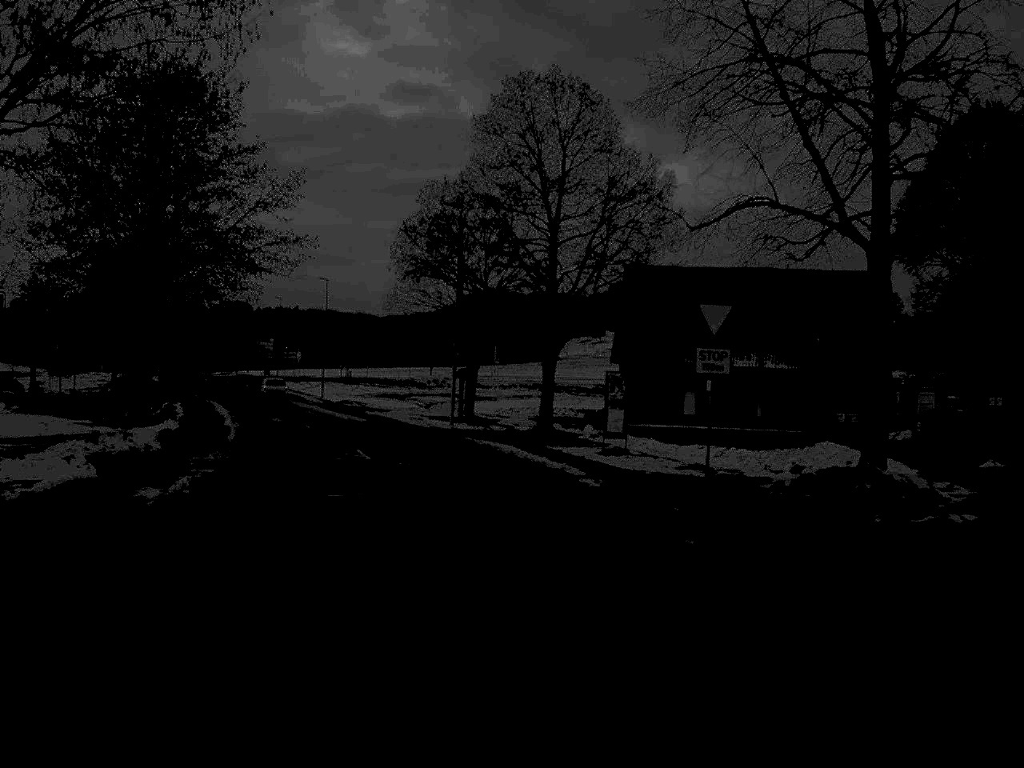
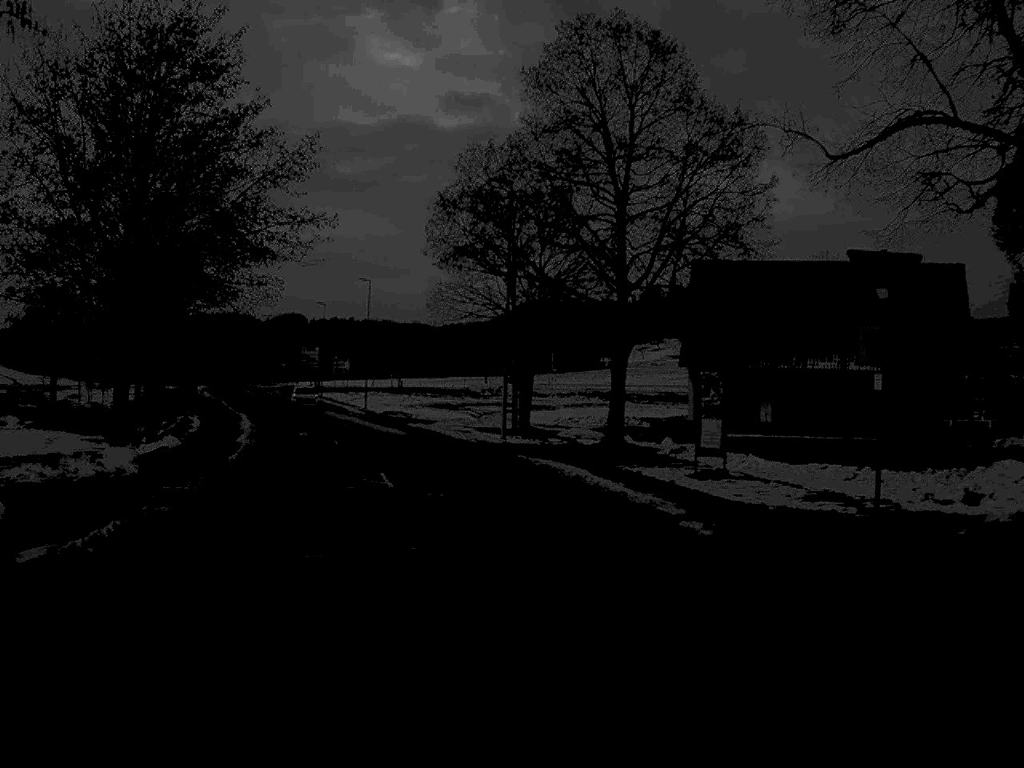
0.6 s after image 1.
(-0.2, +6.9) m; -3°
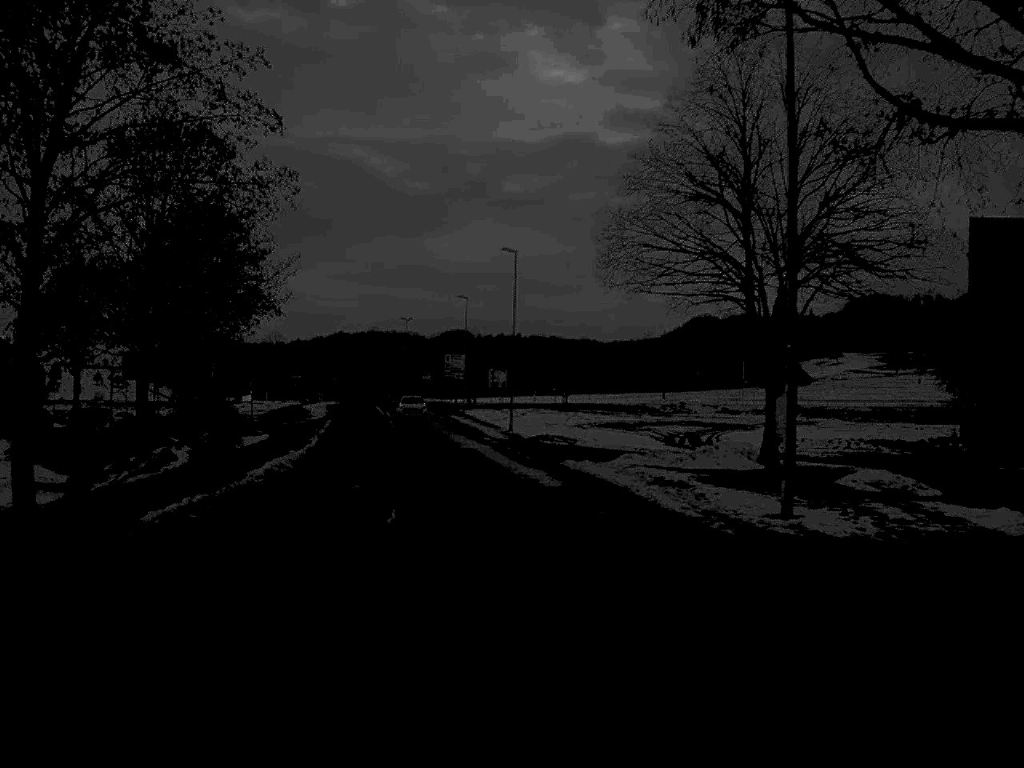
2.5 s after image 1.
(-1.6, +23.4) m; -7°
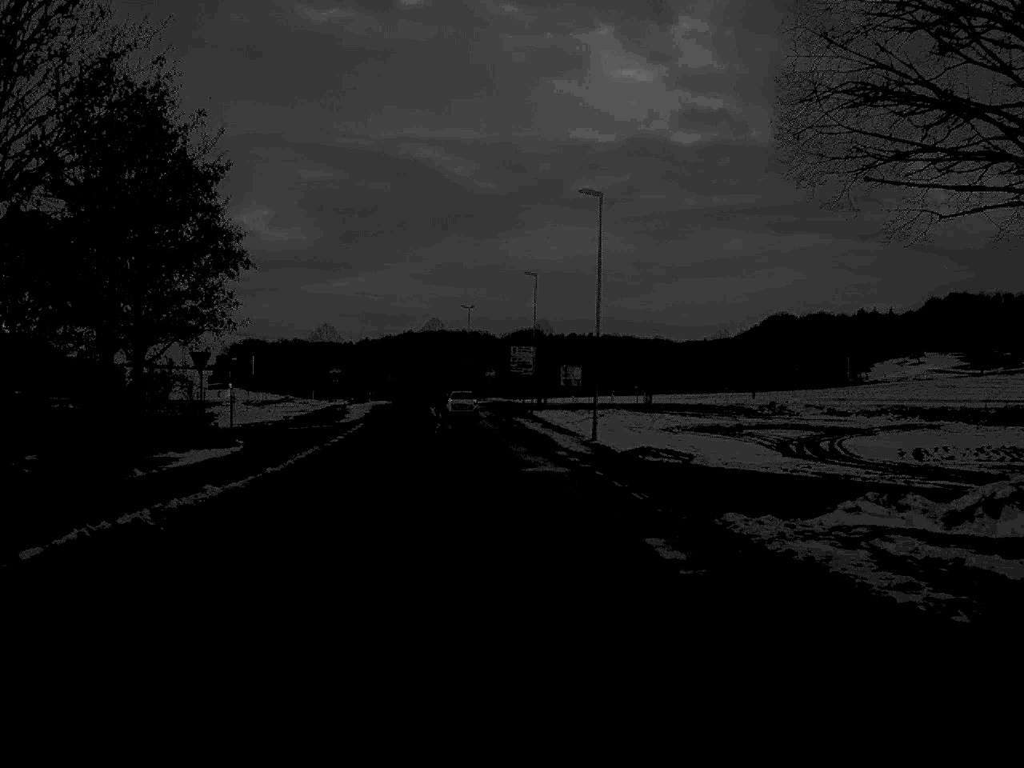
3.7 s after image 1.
(-0.5, +15.6) m; -3°
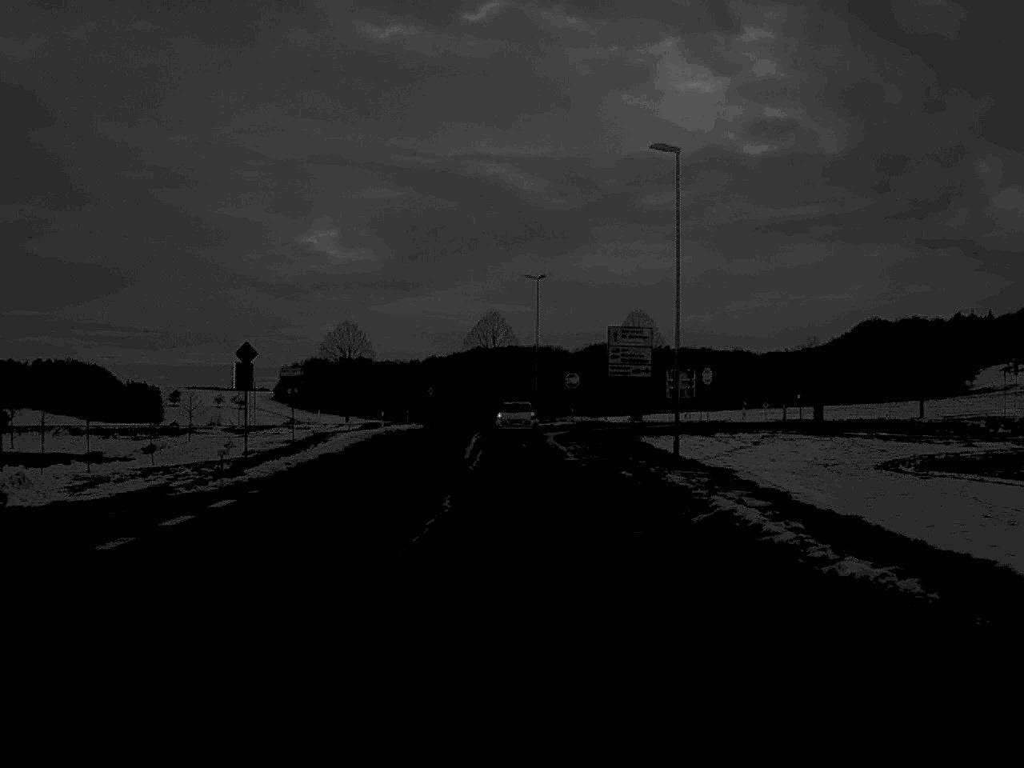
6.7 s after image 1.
(-1.5, +39.5) m; -3°
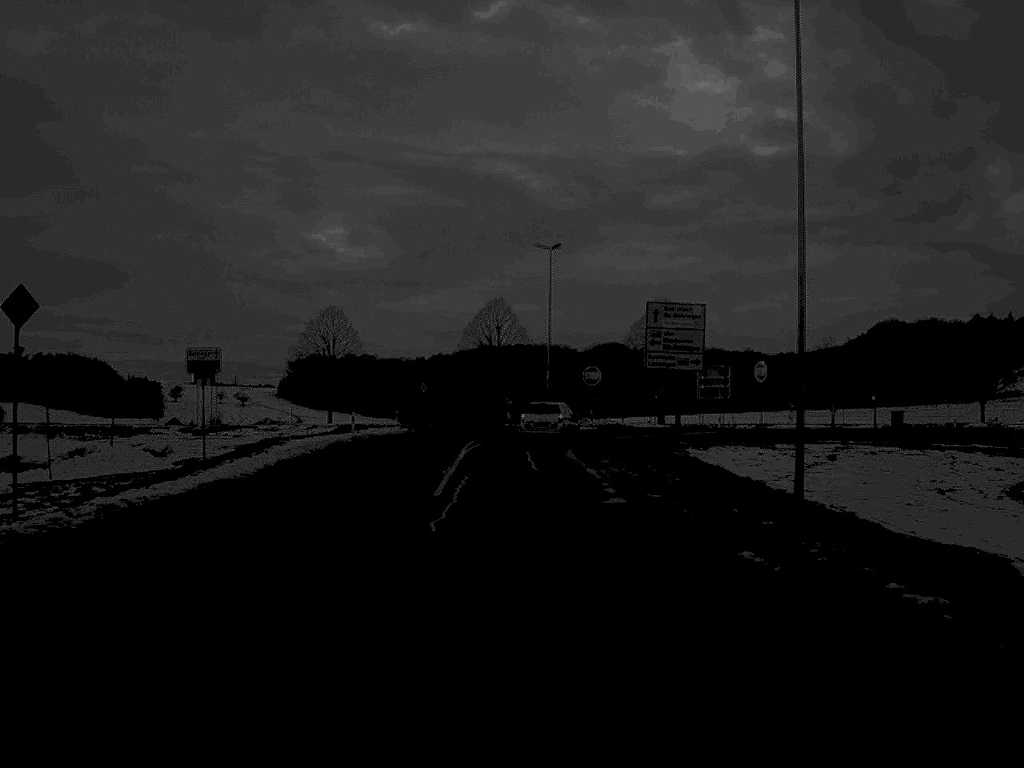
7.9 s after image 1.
(0.0, +14.1) m; 0°
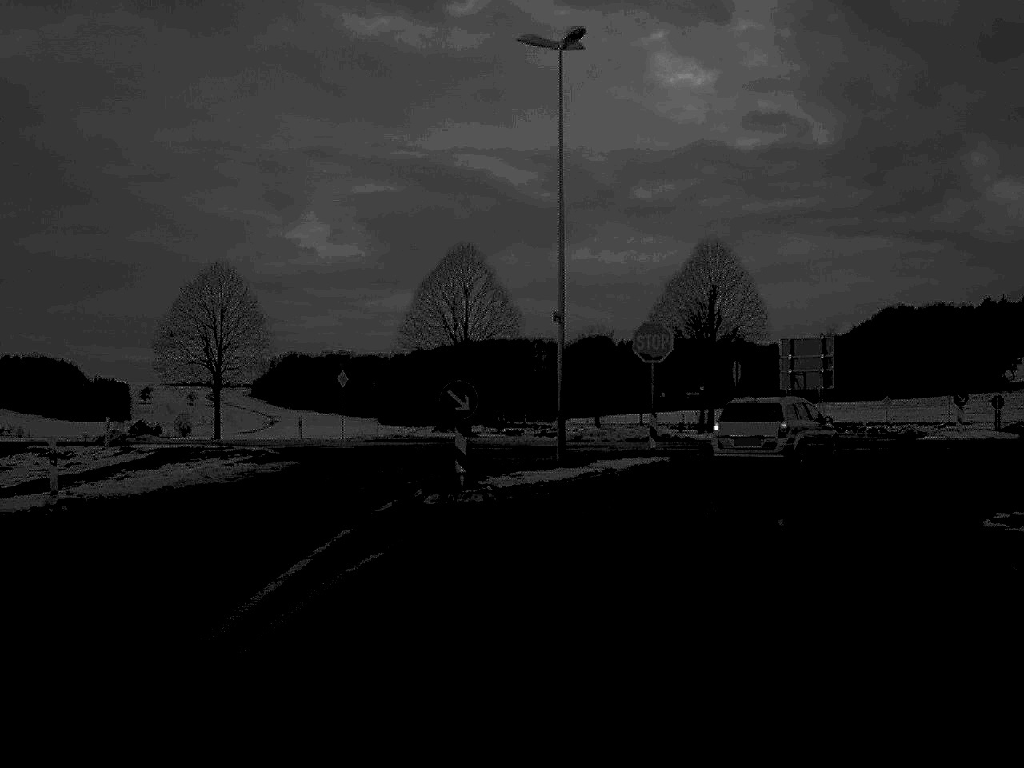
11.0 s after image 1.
(0.0, +33.6) m; +1°
